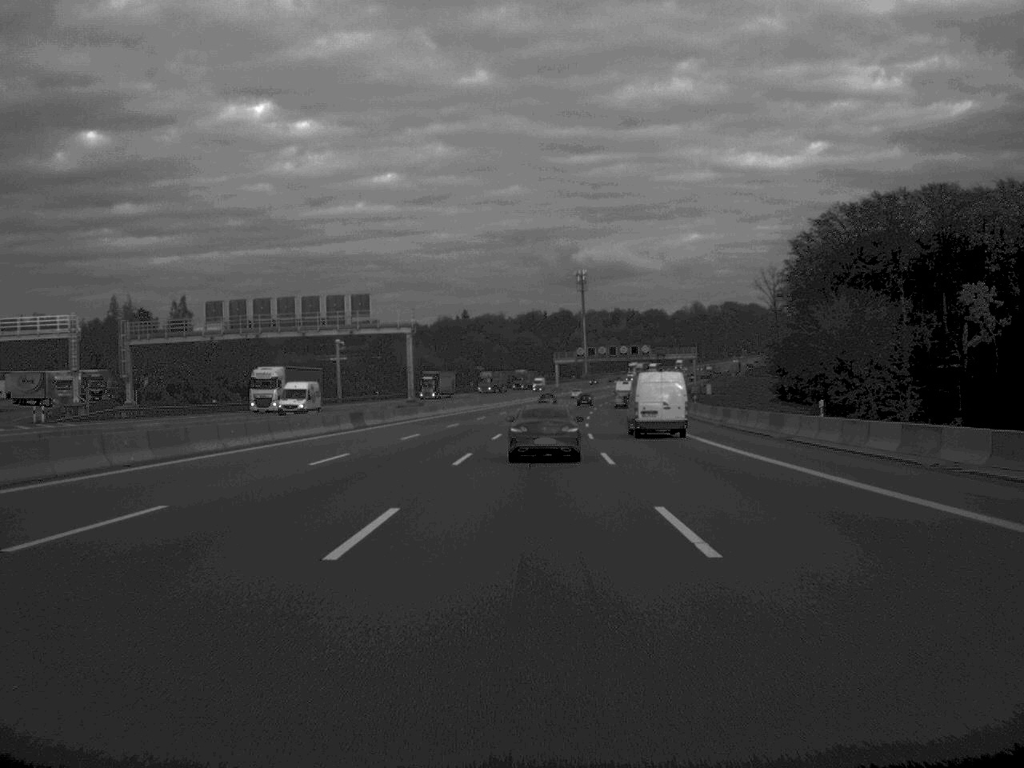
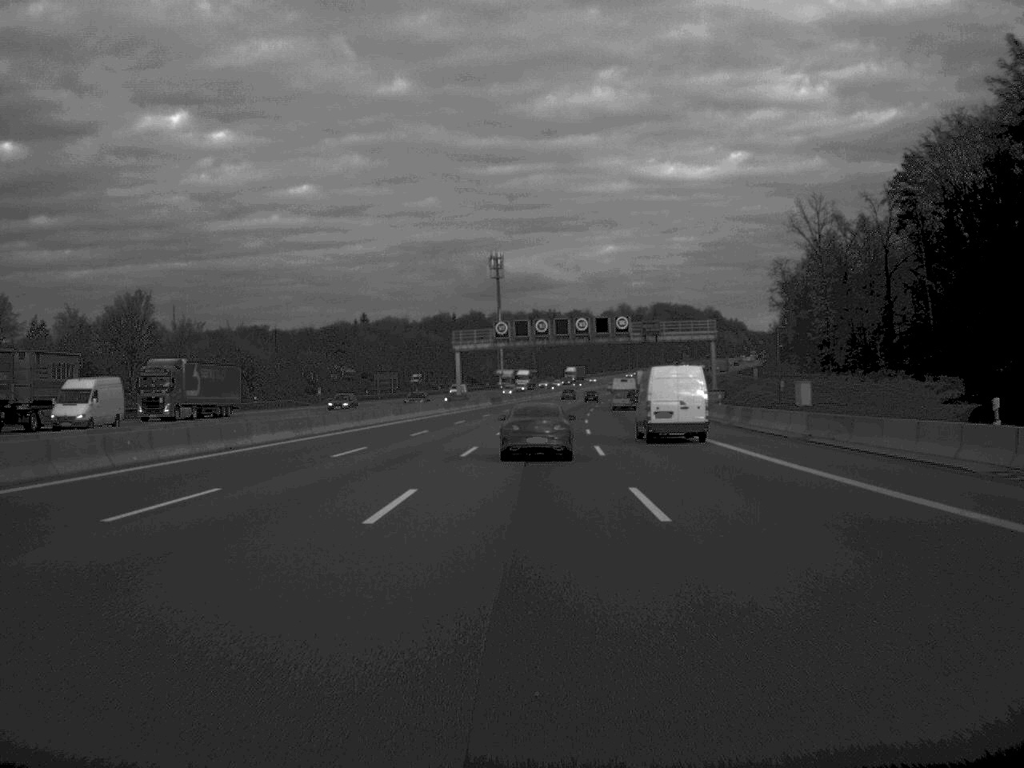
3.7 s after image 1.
(+3.5, +103.6) m; +4°
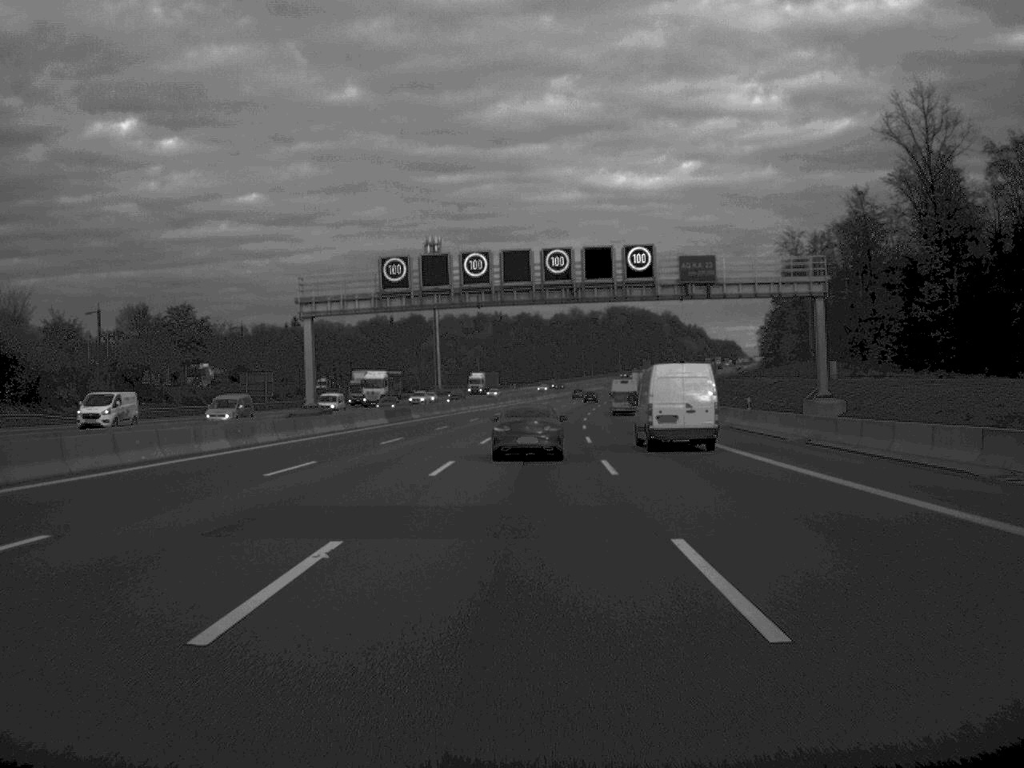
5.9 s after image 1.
(+1.3, +61.6) m; +2°
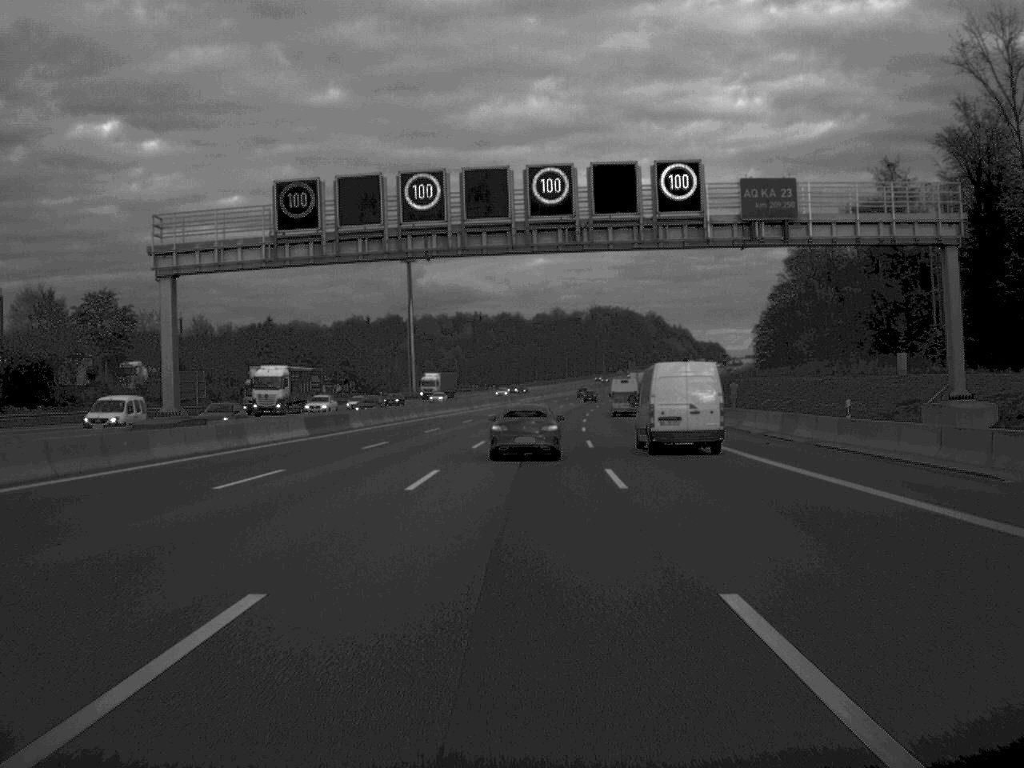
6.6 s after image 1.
(+0.2, +21.4) m; +1°
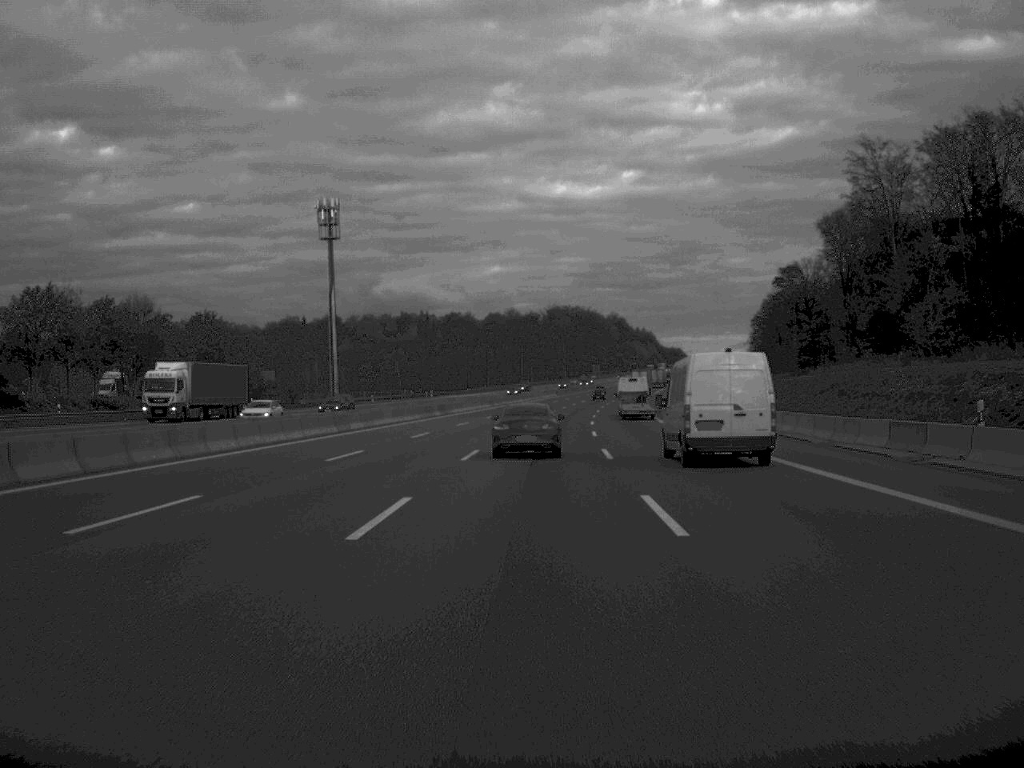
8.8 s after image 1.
(+1.1, +61.6) m; +2°
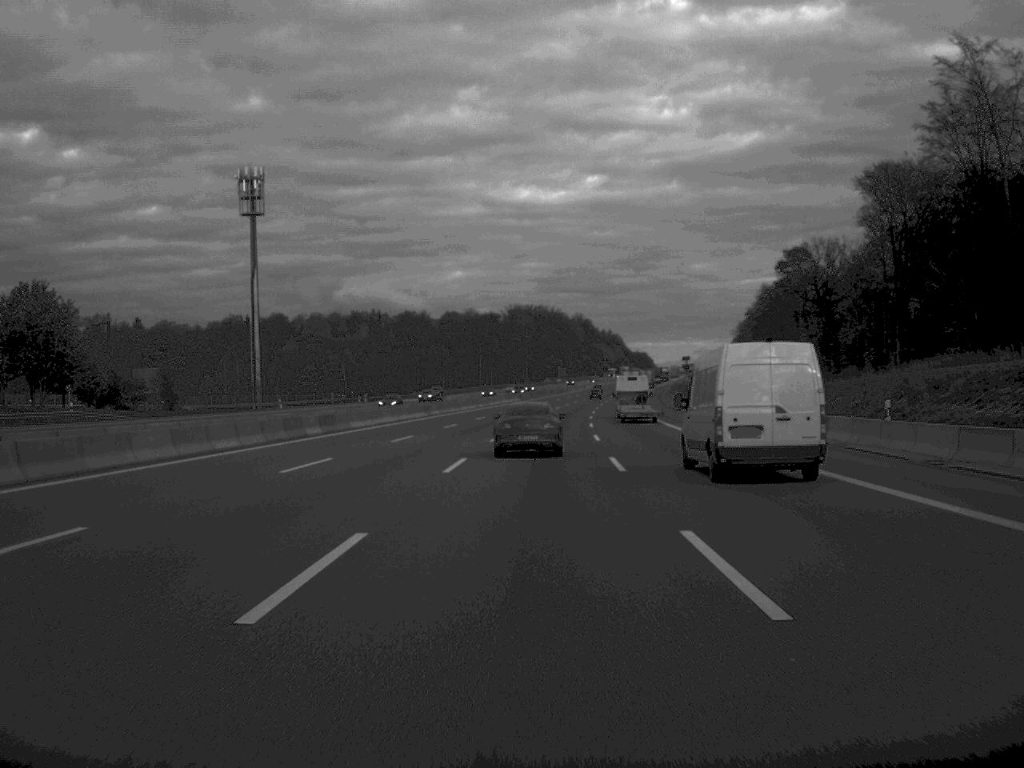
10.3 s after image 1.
(+0.6, +41.1) m; +2°
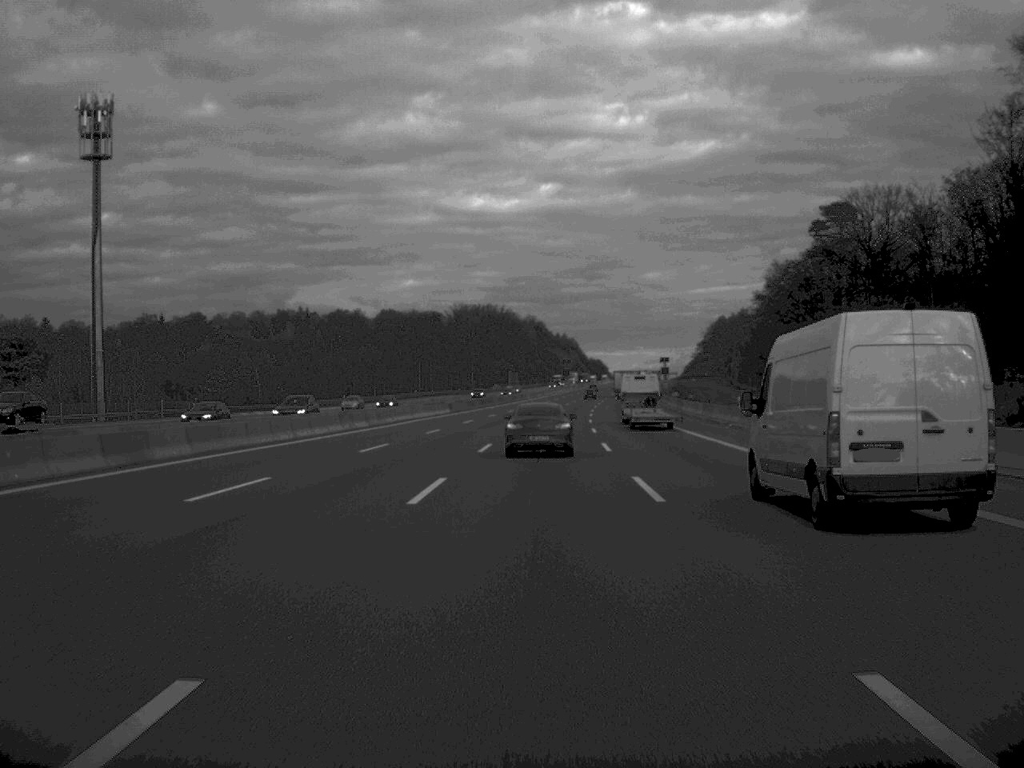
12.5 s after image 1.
(+1.3, +61.6) m; +2°
